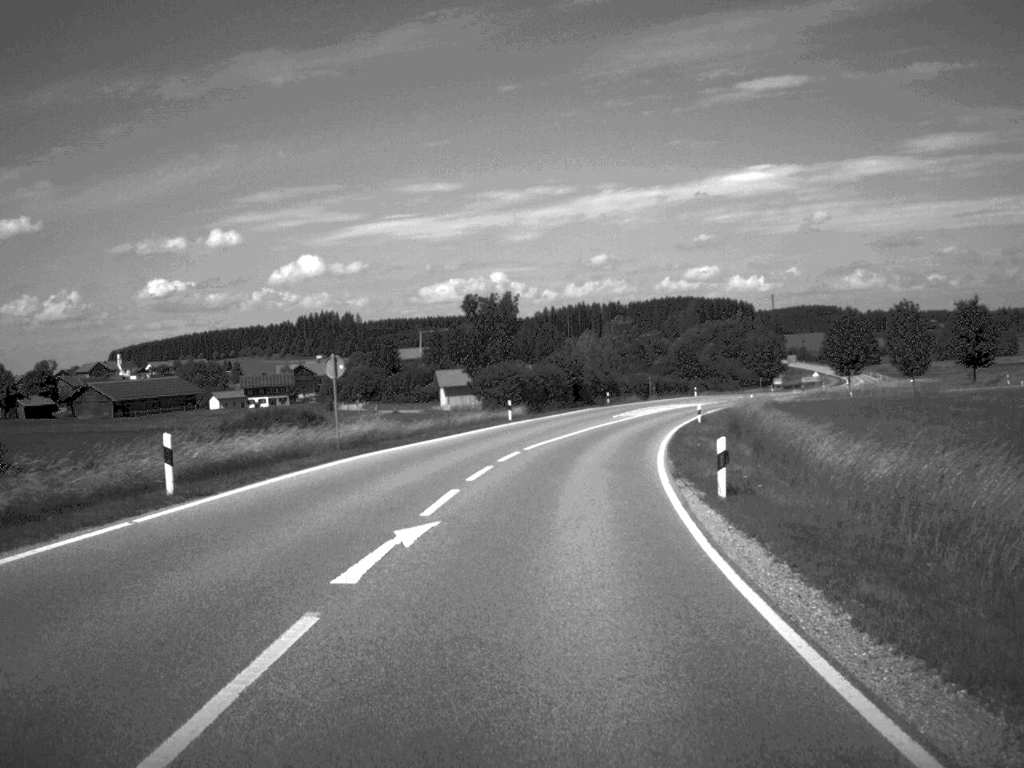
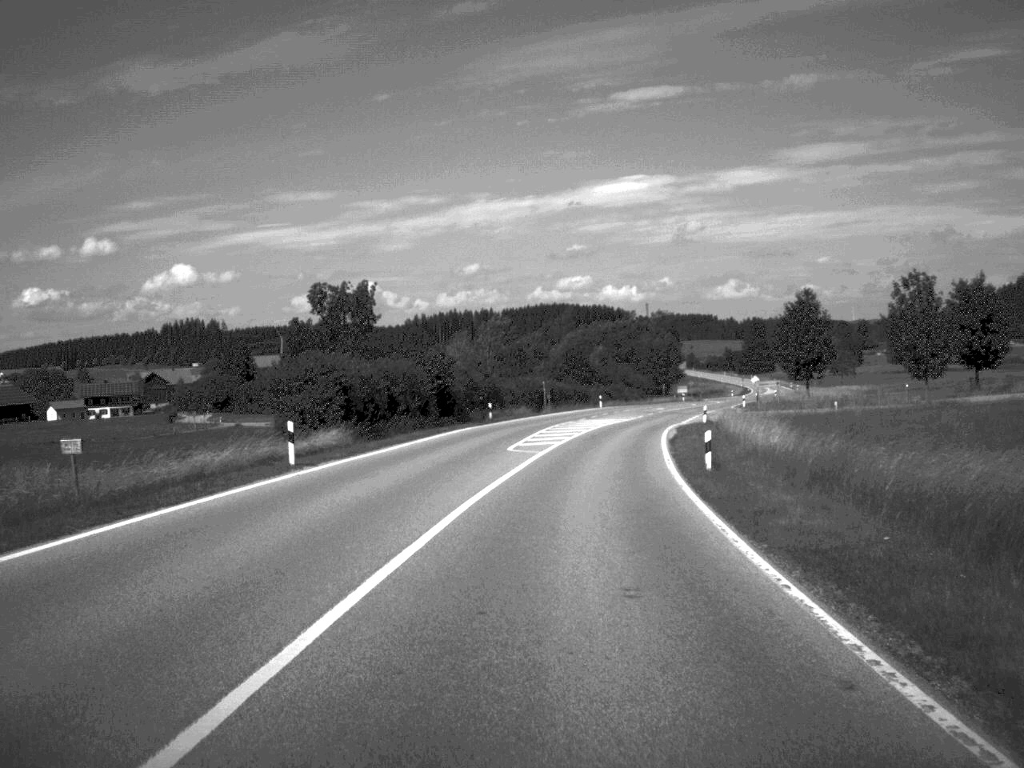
(+1.5, +32.5) m; +6°
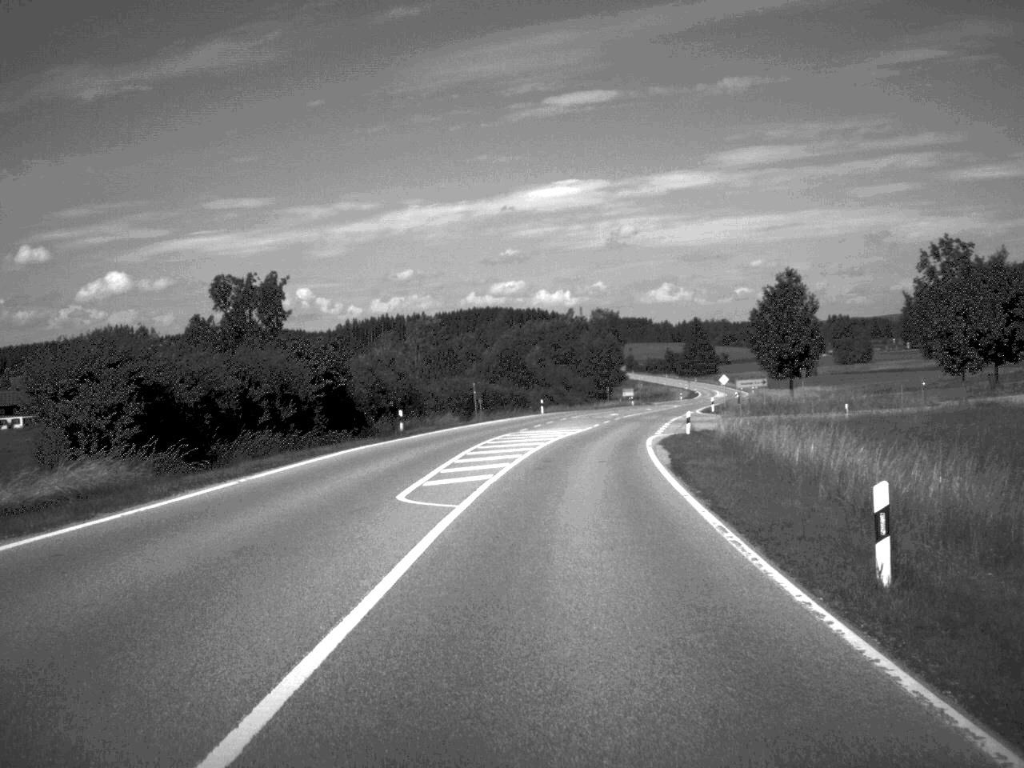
(+0.4, +16.7) m; +3°
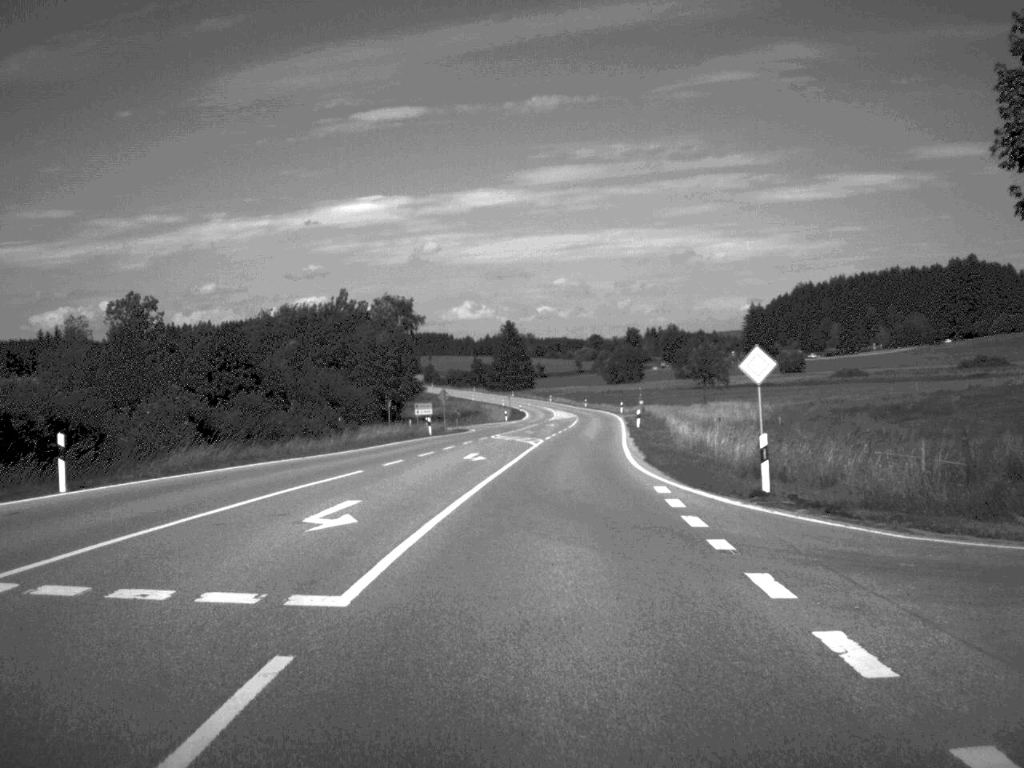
(+5.6, +67.7) m; +9°
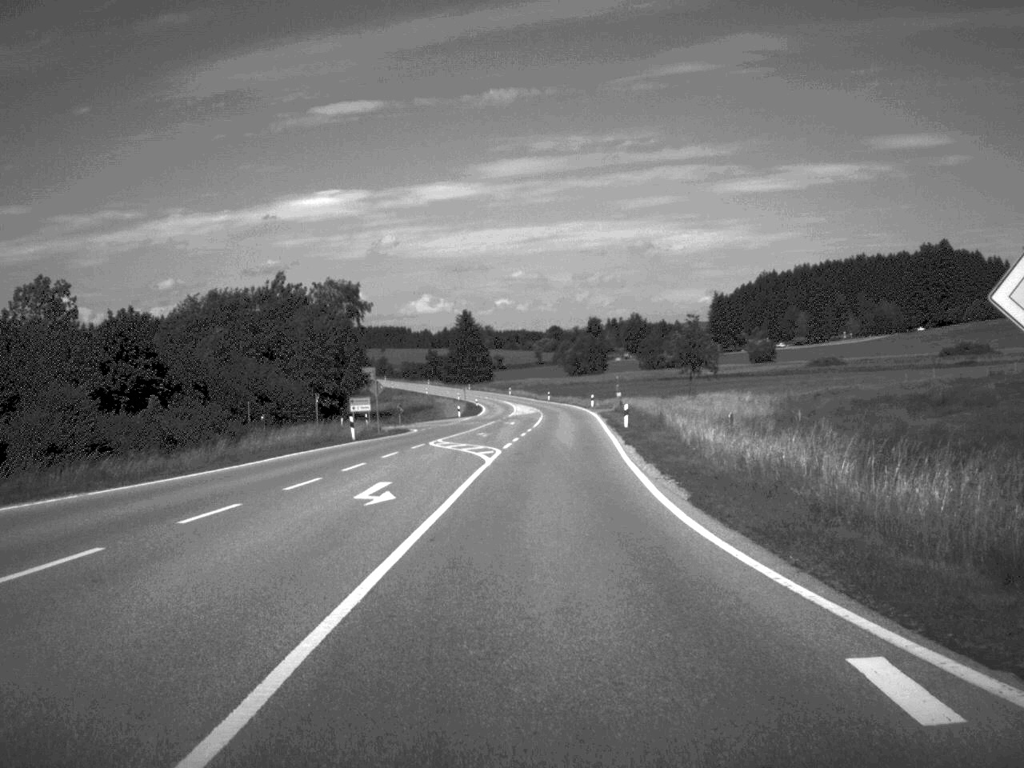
(+0.3, +16.1) m; +2°
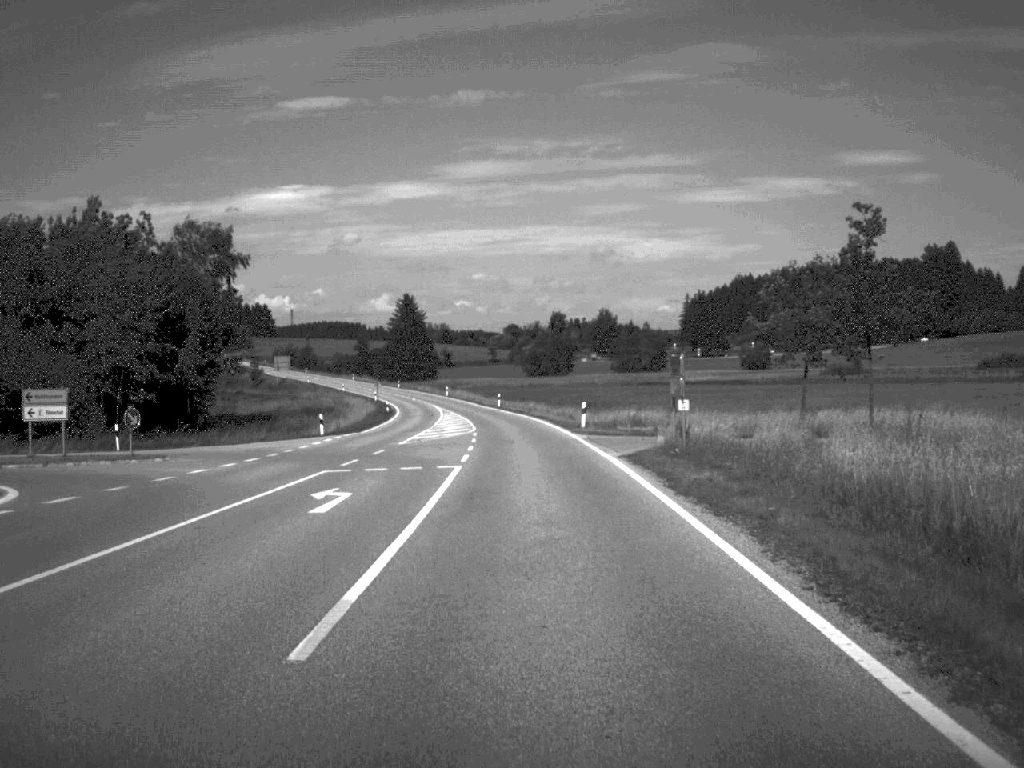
(+1.3, +52.6) m; +2°
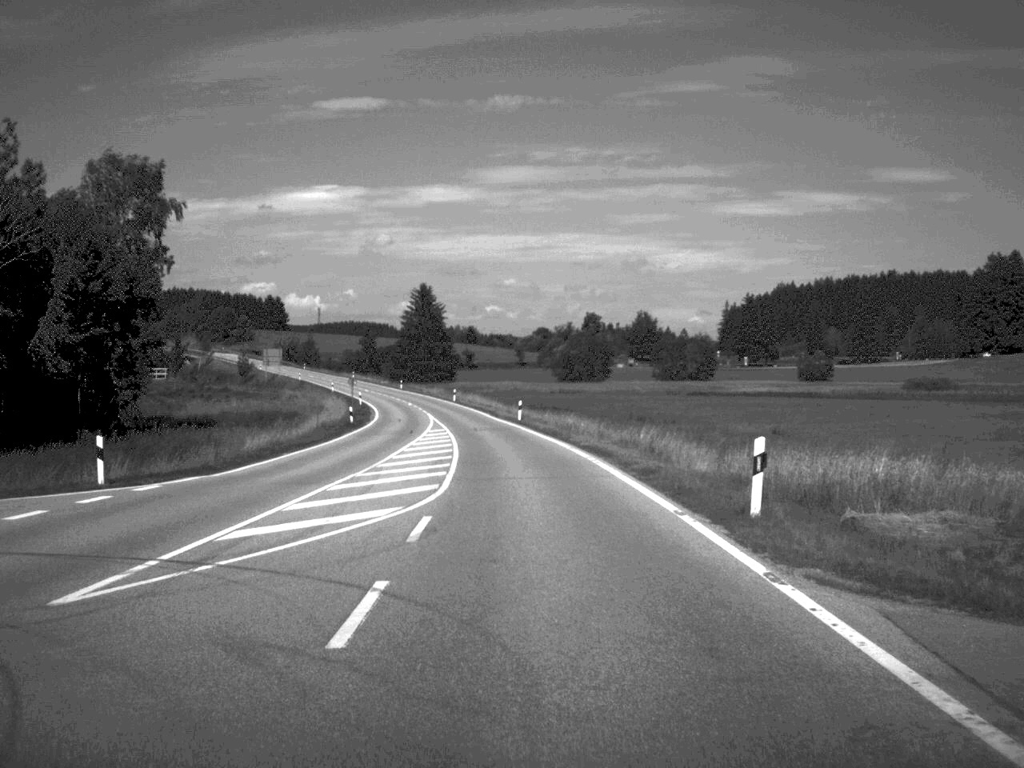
(-0.3, +32.7) m; -1°
